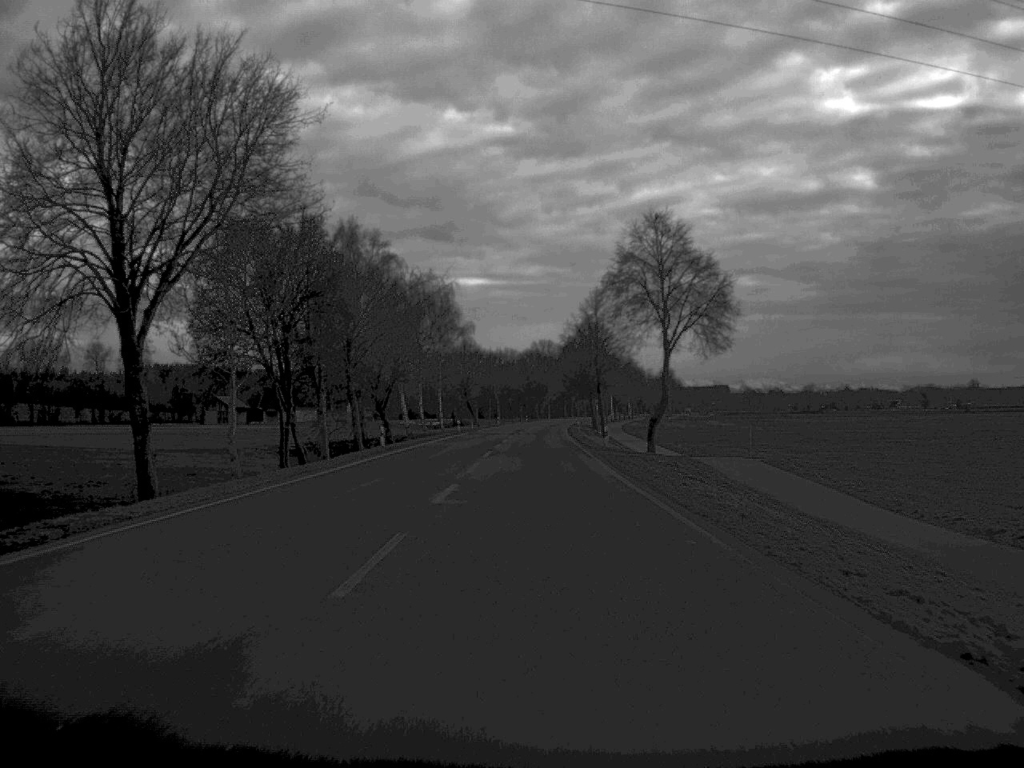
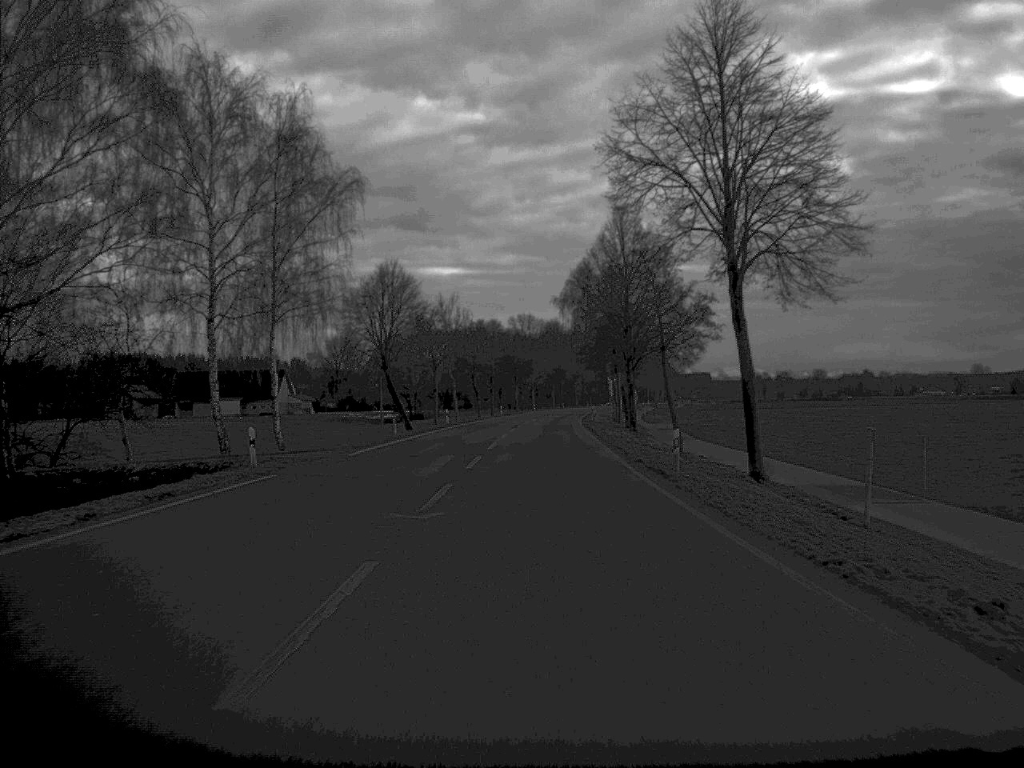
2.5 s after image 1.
(+0.2, +76.5) m; +1°
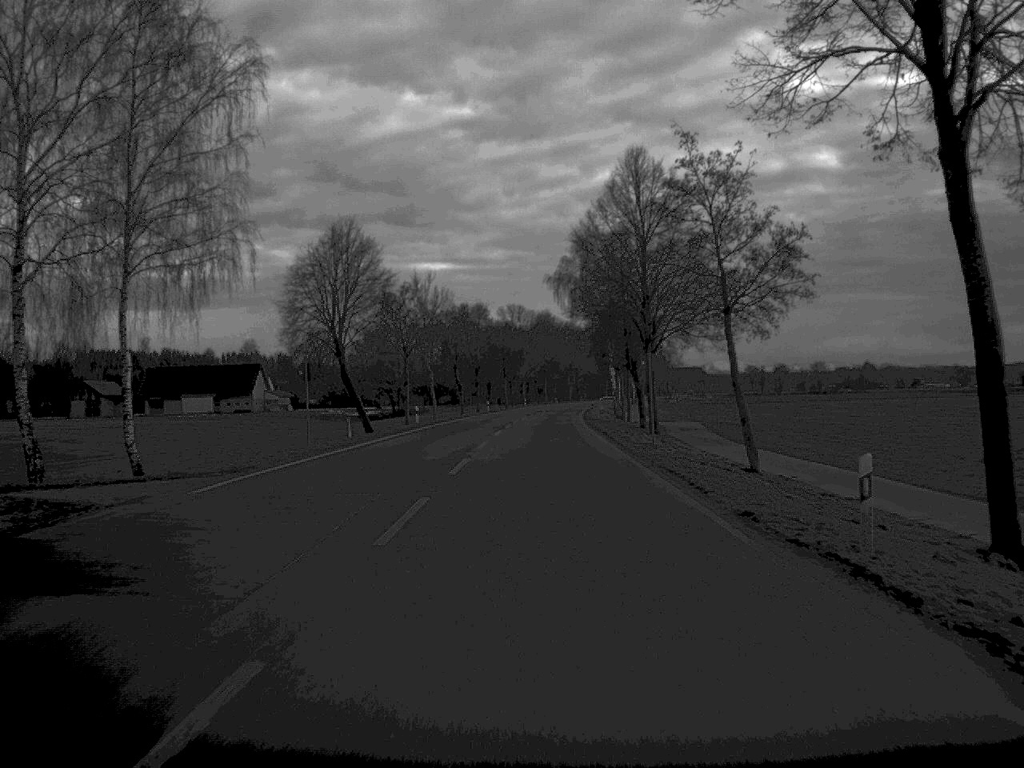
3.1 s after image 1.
(+0.1, +17.4) m; 0°
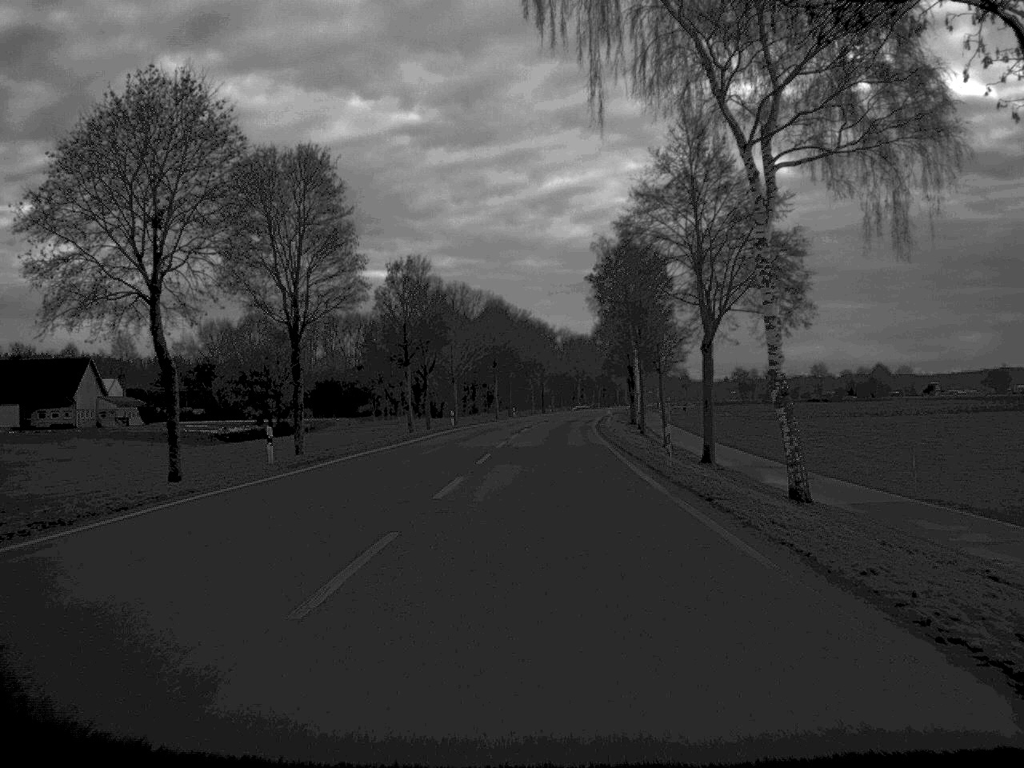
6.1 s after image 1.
(+1.5, +88.7) m; +2°
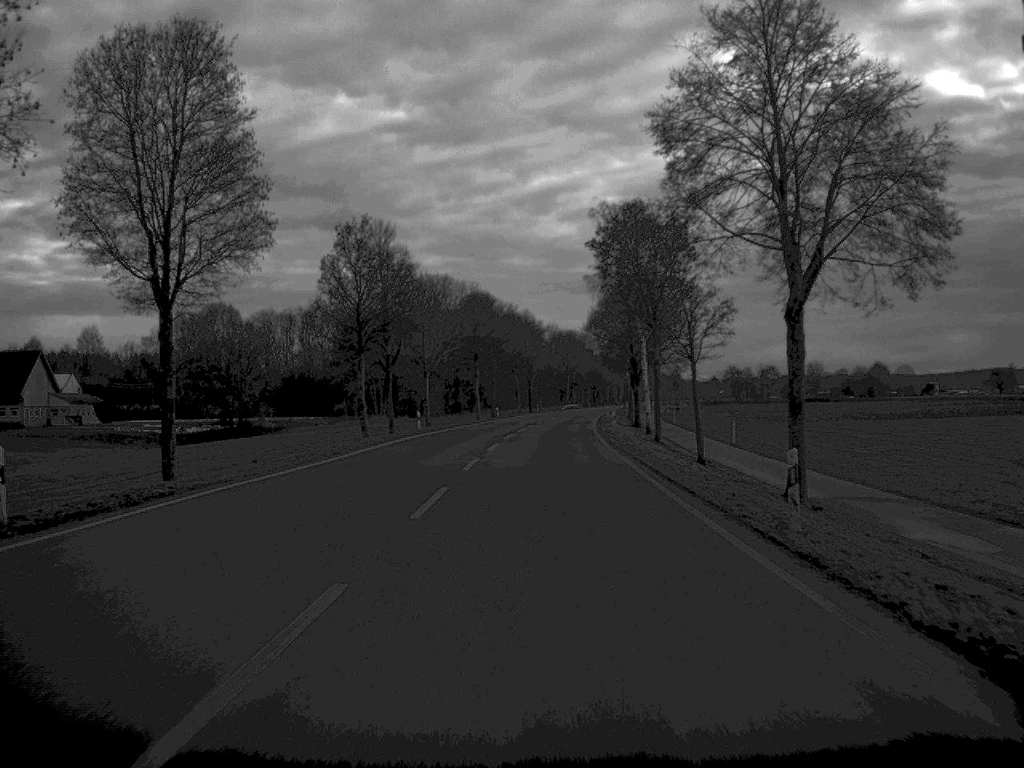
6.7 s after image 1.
(+0.1, +16.1) m; +1°
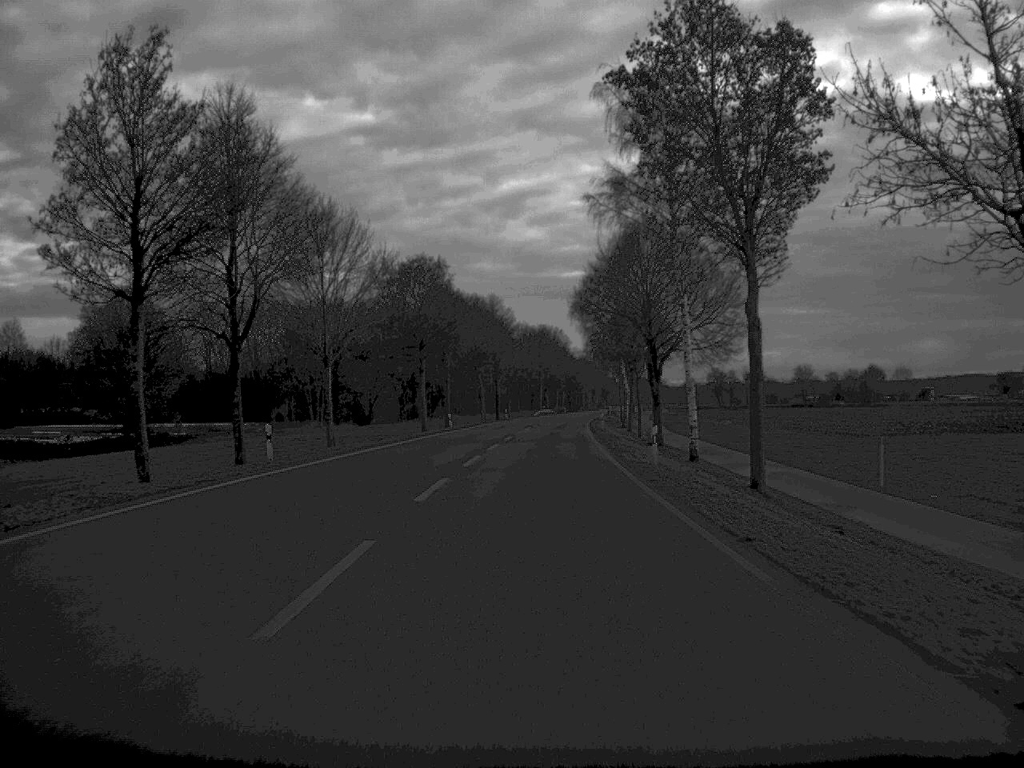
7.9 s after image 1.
(+0.4, +32.4) m; +1°
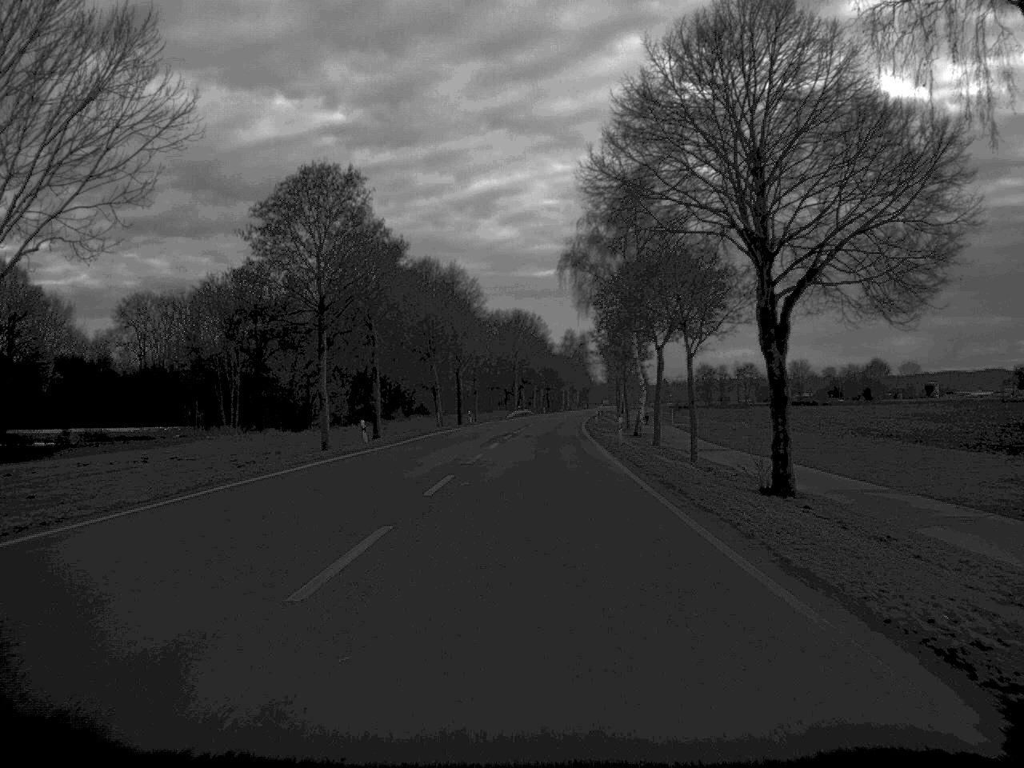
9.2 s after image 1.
(+0.3, +34.3) m; +1°
